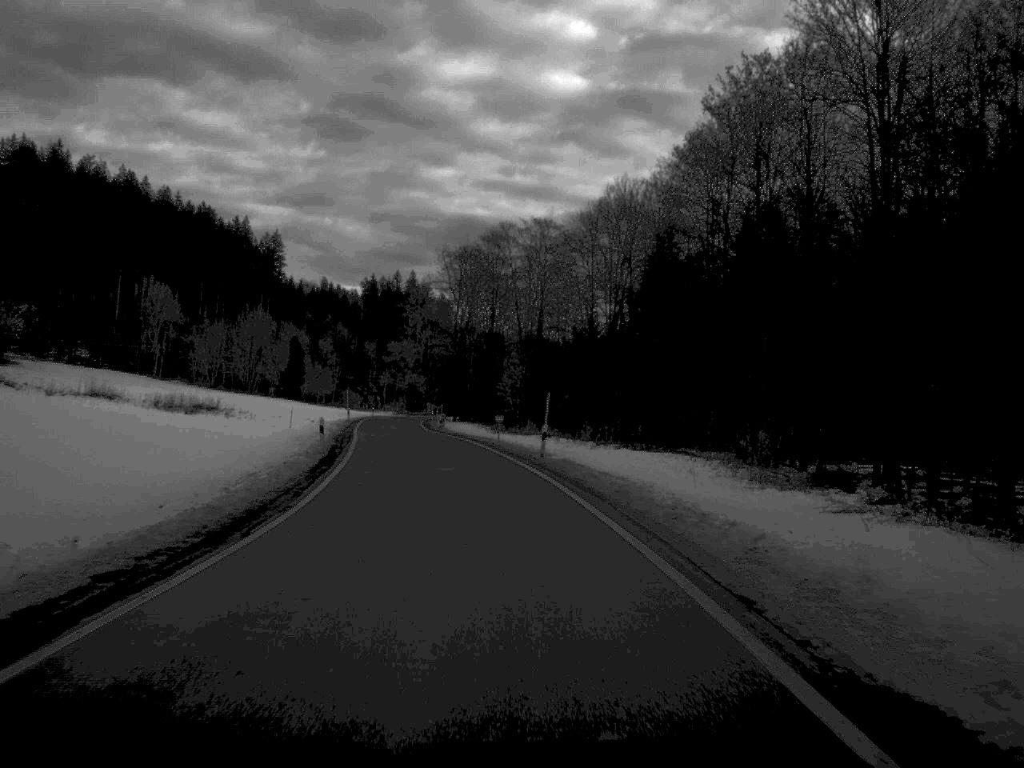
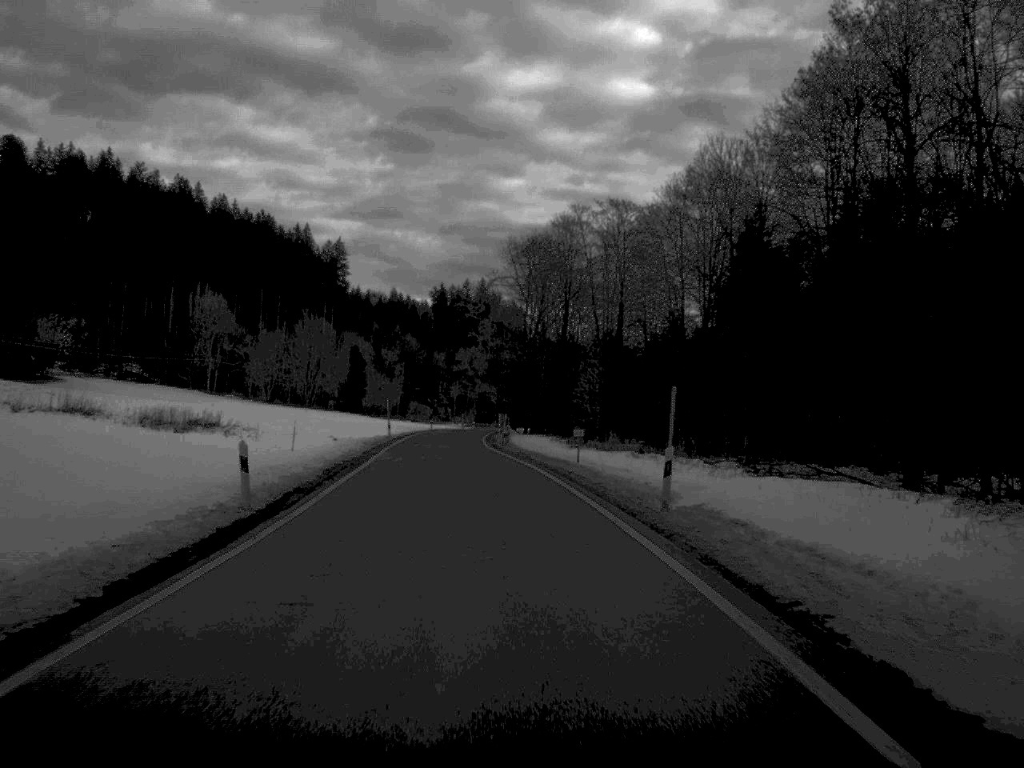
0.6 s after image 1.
(-0.5, +17.5) m; -3°
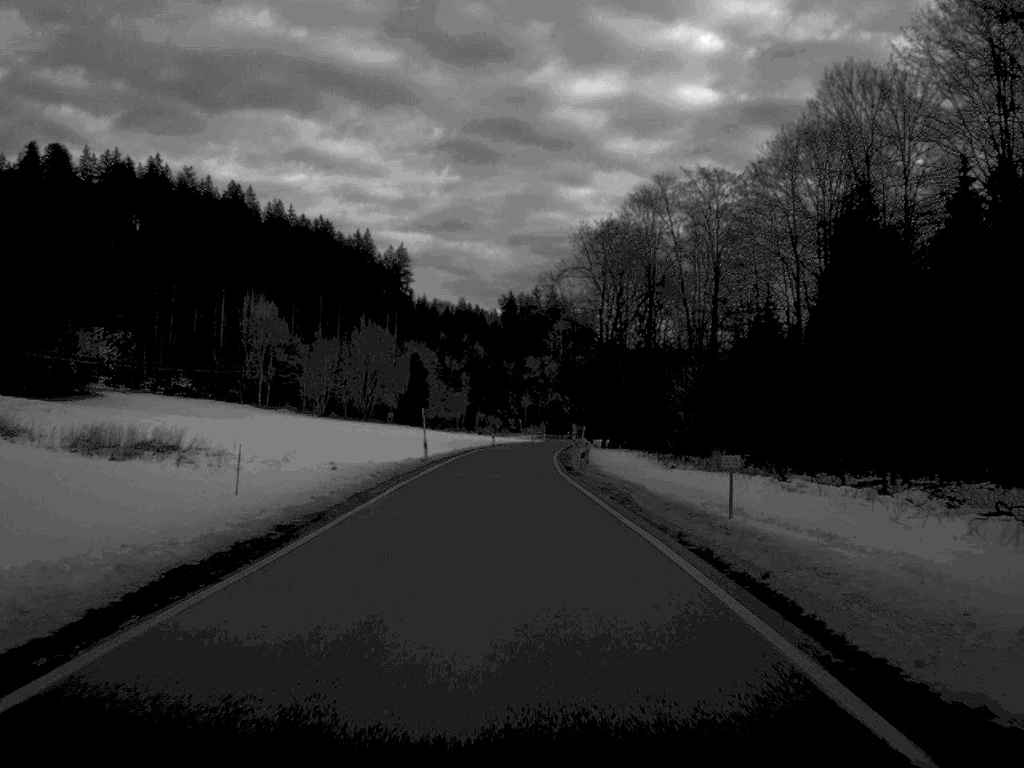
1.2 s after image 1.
(-0.6, +19.1) m; -3°
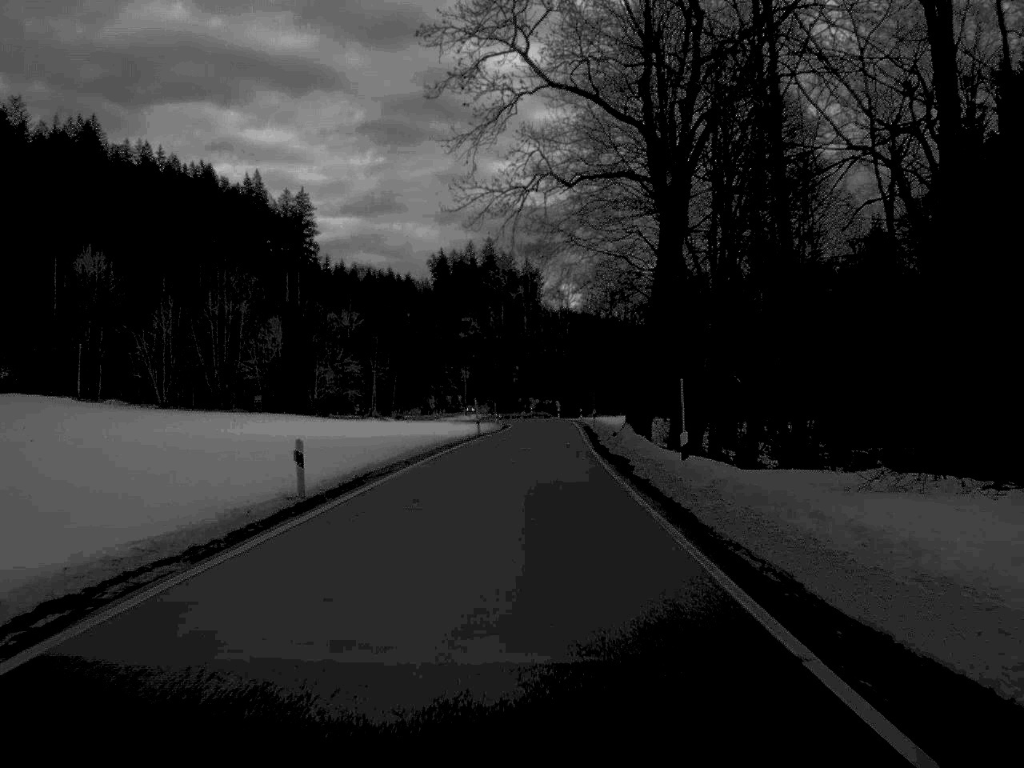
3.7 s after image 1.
(+0.5, +81.2) m; +3°
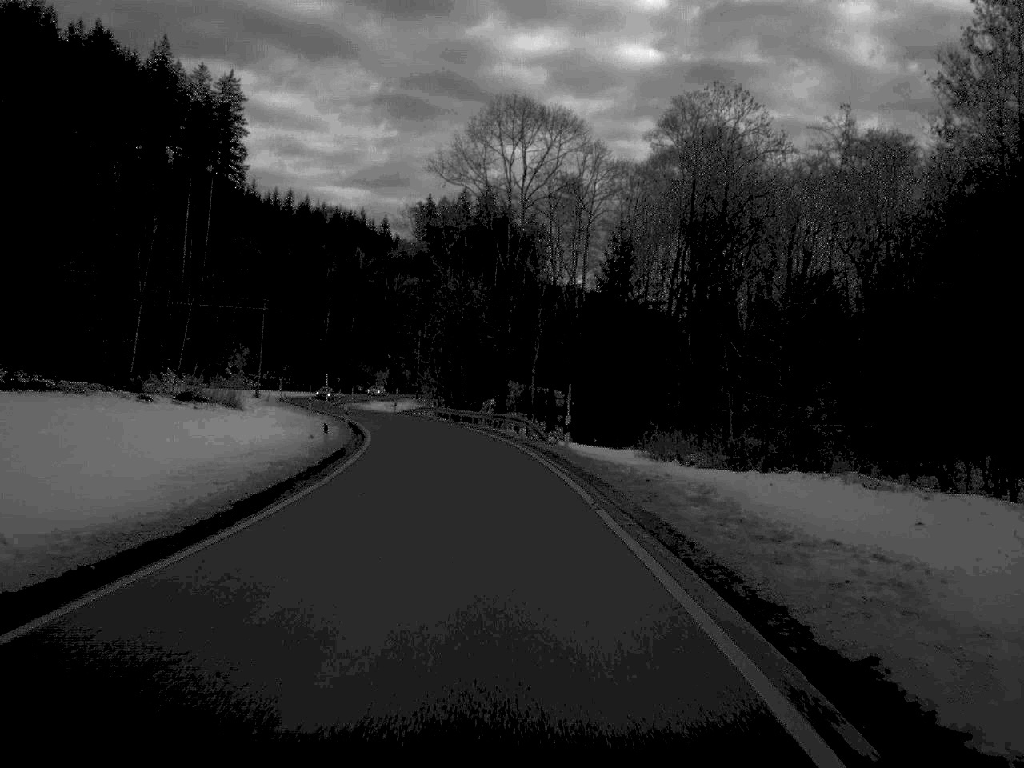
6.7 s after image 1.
(+1.8, +95.9) m; 0°
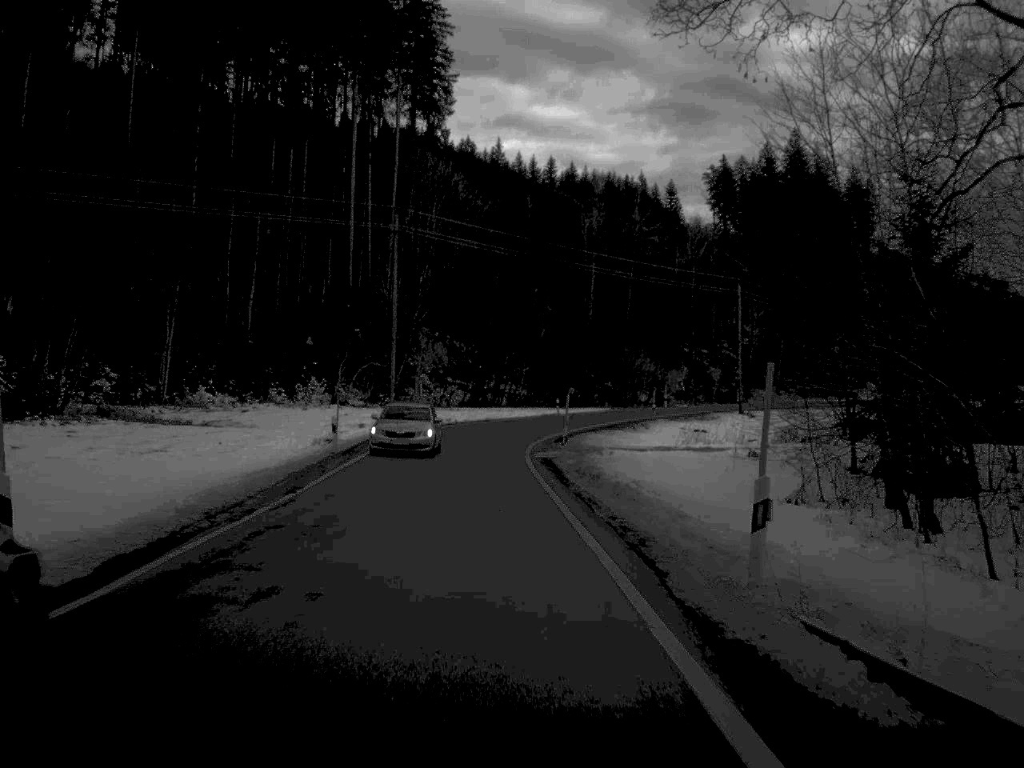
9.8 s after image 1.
(-9.2, +84.0) m; -14°
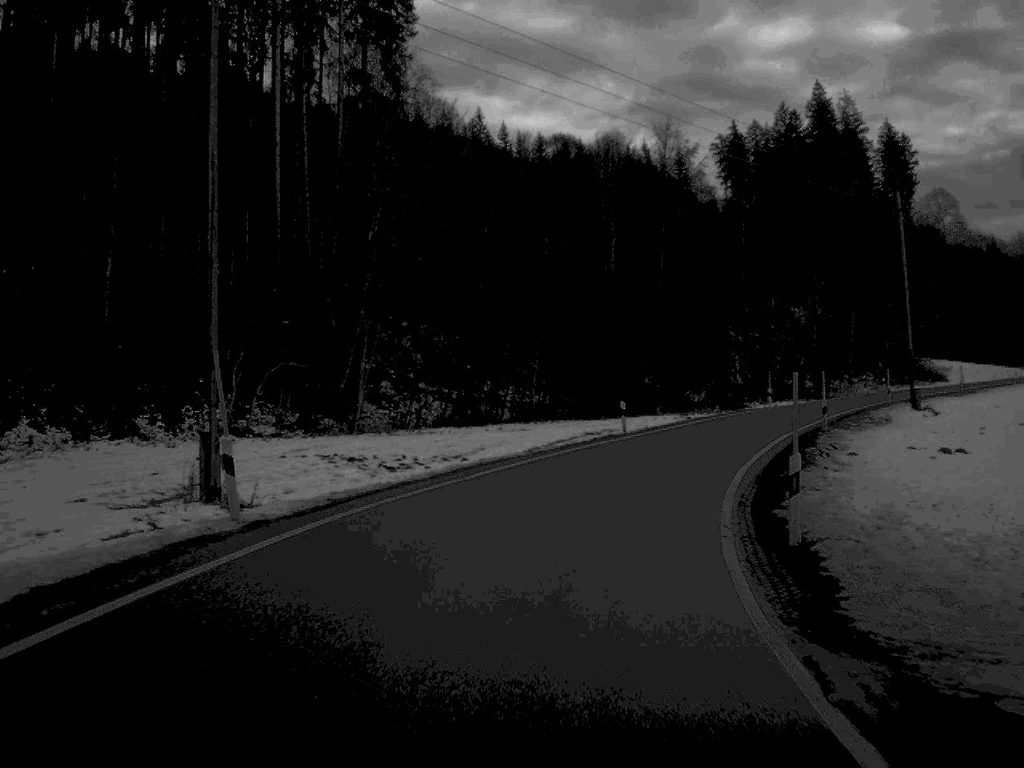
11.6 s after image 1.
(-1.1, +42.9) m; +1°
